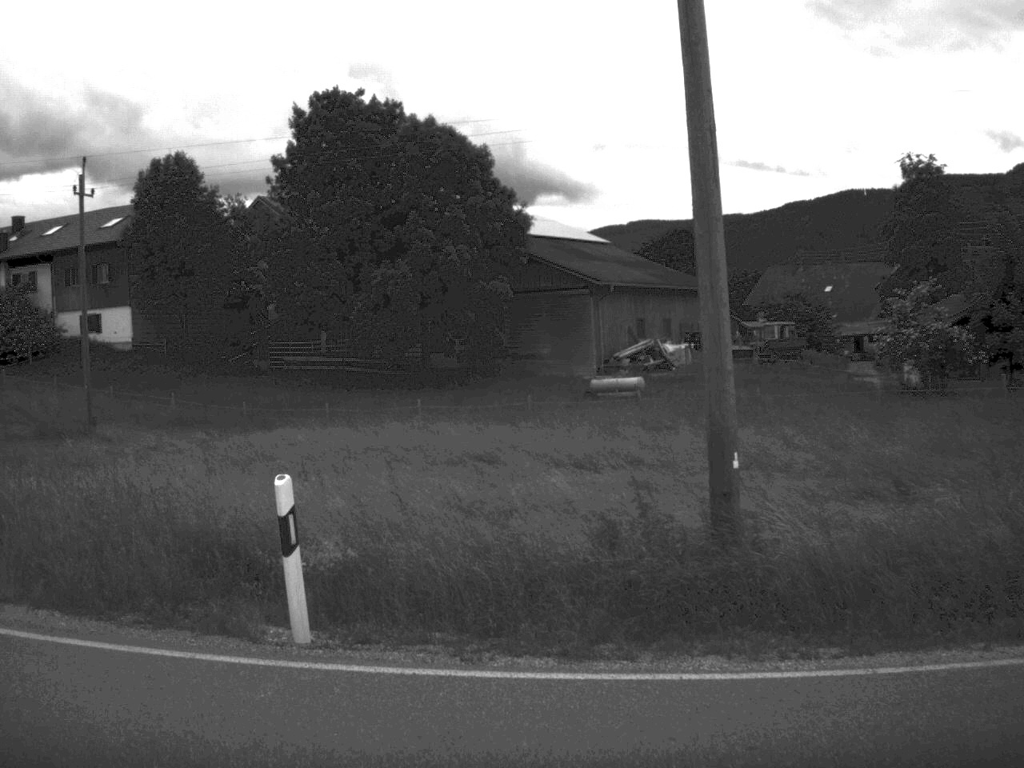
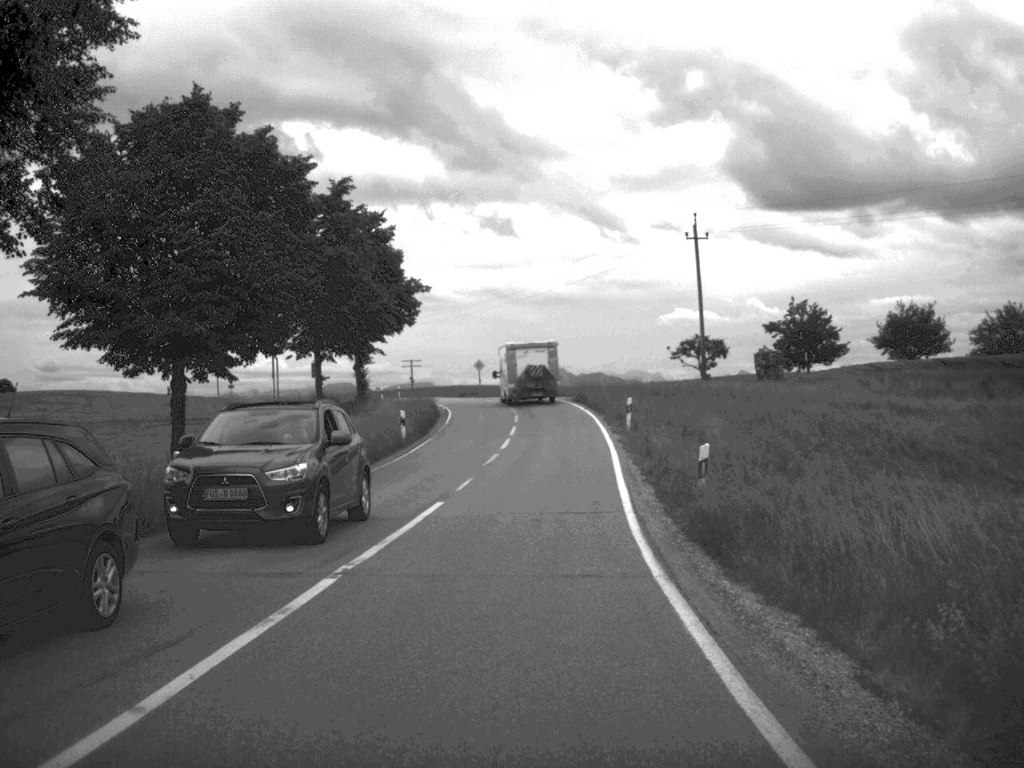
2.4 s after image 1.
(-6.0, +8.6) m; -54°
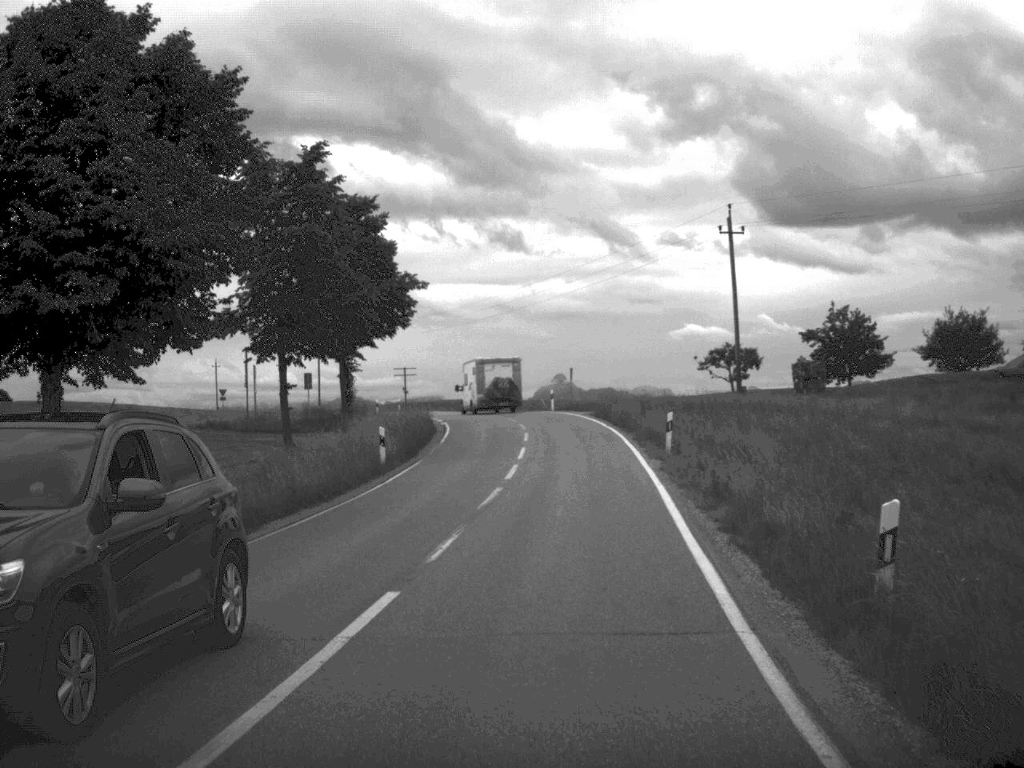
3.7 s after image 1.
(-0.1, +8.2) m; 0°
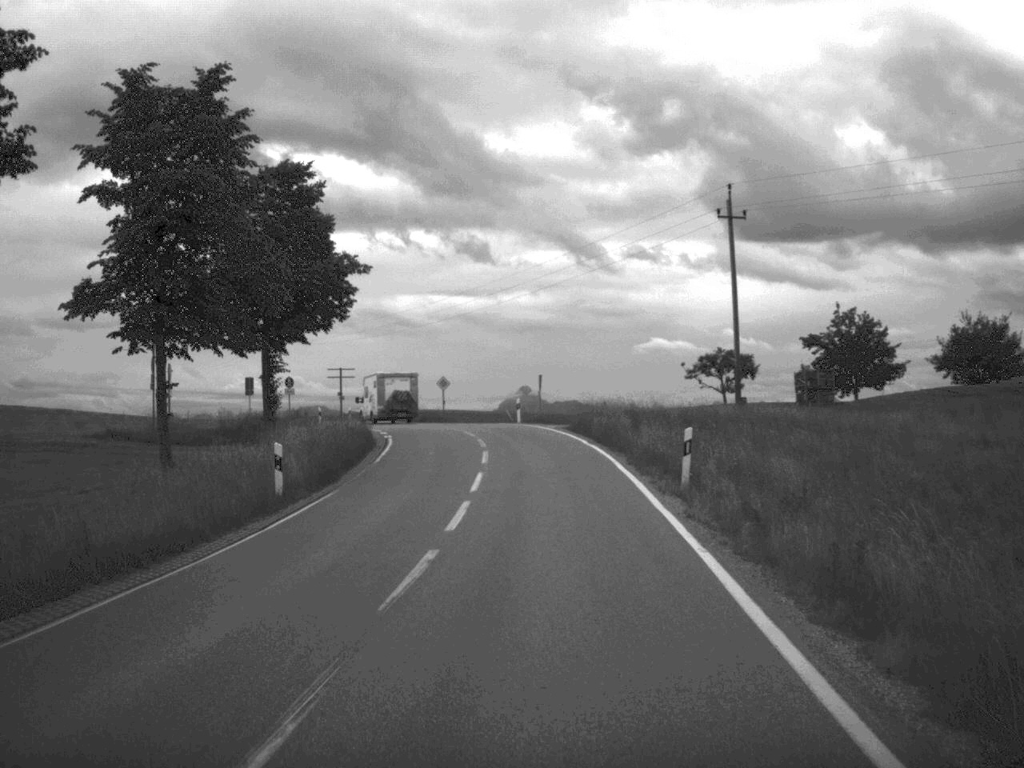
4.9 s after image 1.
(+0.1, +9.1) m; +2°
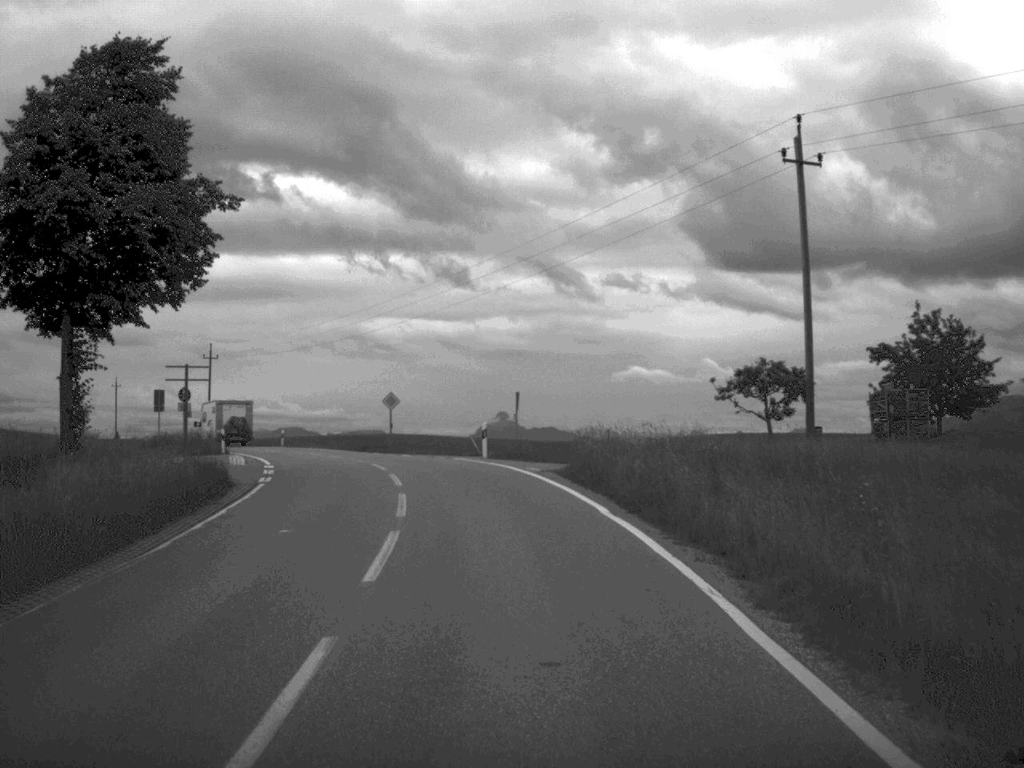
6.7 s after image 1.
(+0.2, +17.1) m; +1°
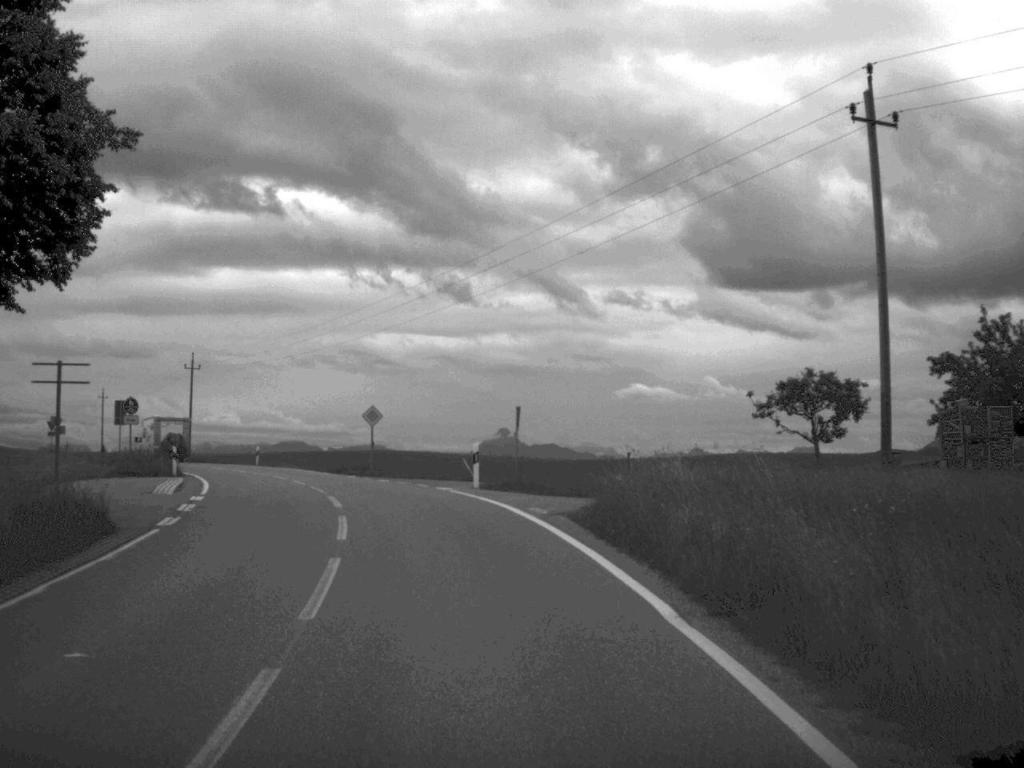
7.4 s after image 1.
(0.0, +7.4) m; 0°
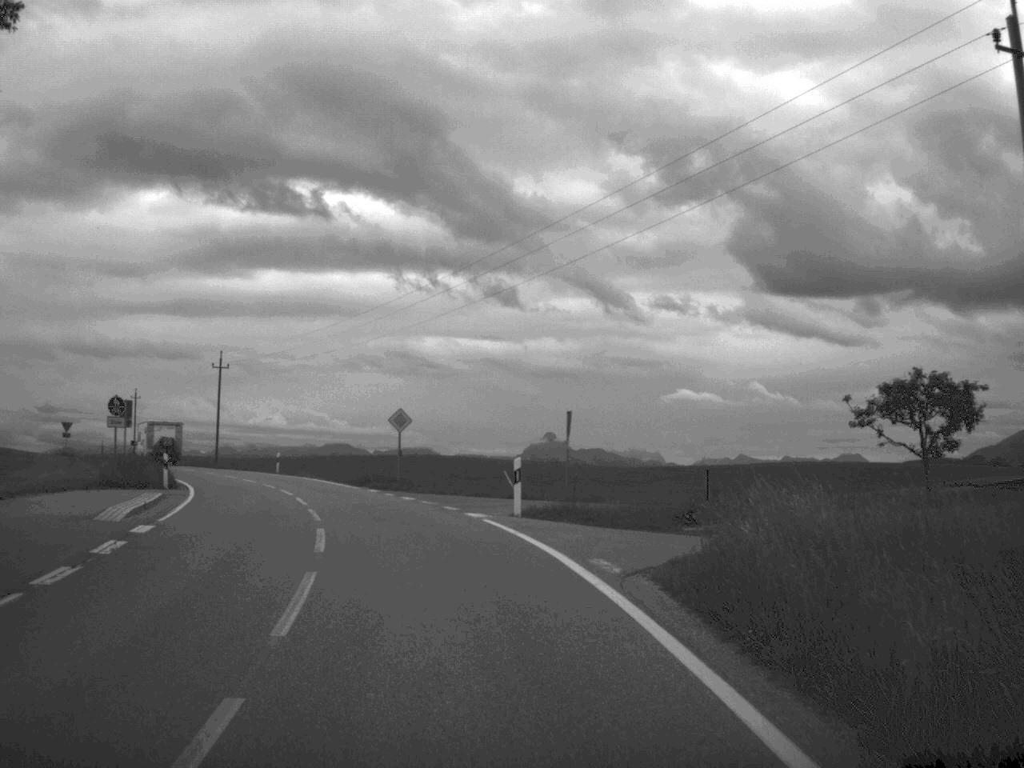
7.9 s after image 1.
(-0.1, +6.5) m; -2°
